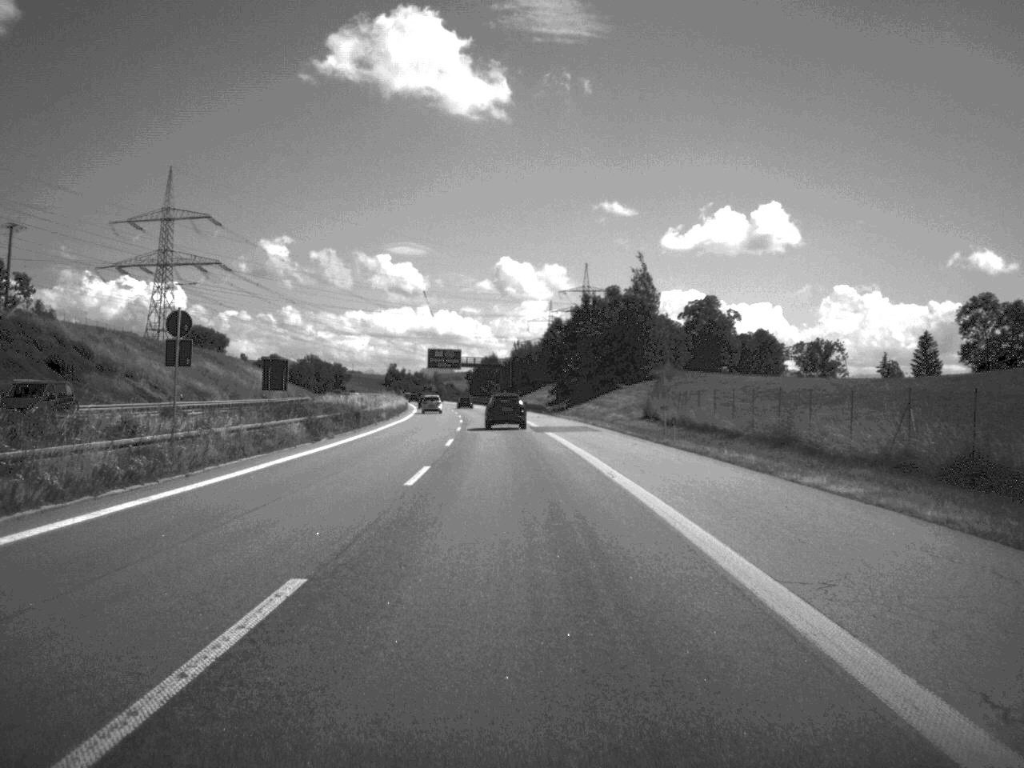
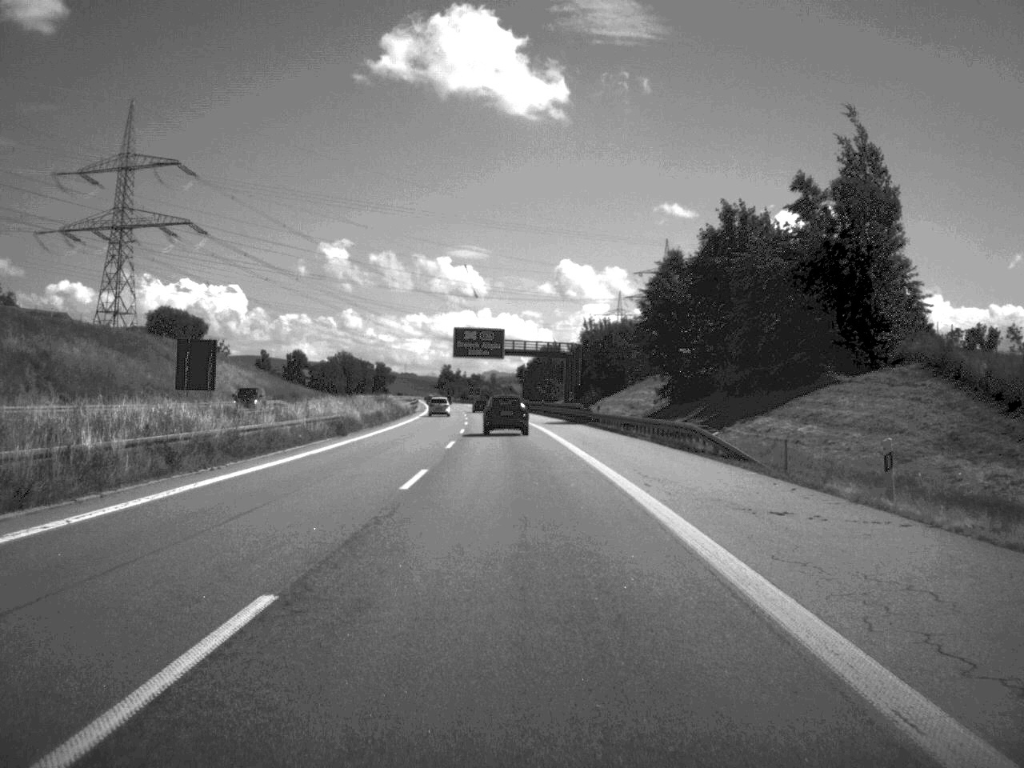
(-1.8, +71.6) m; -3°
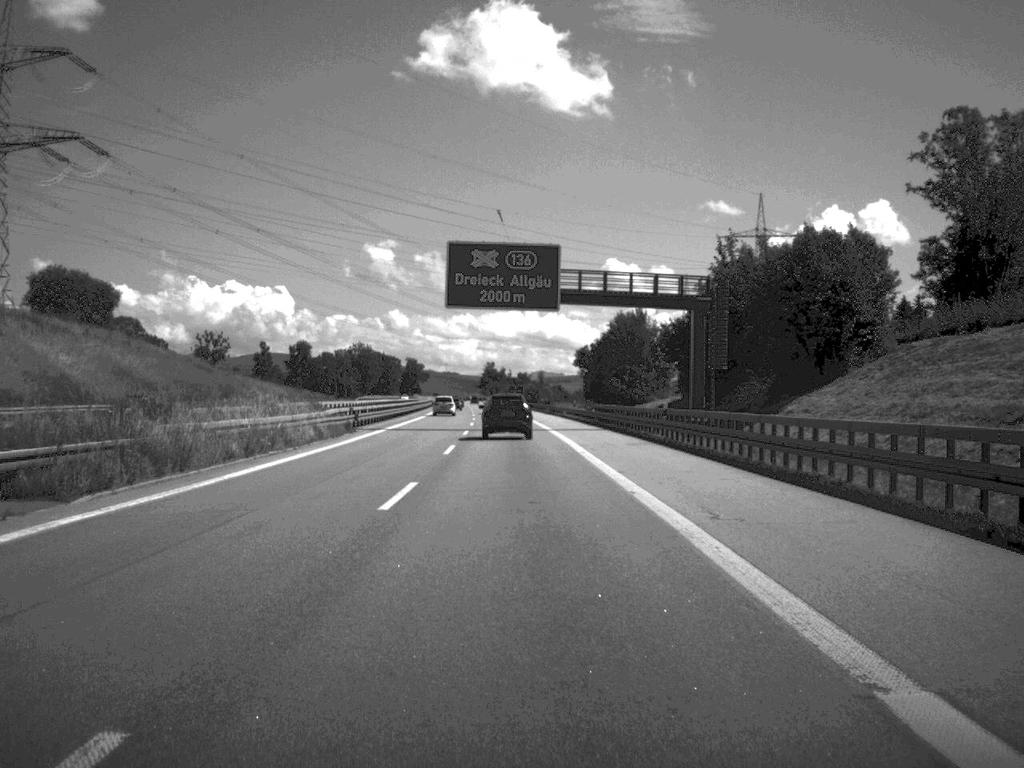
(-1.7, +75.0) m; -2°
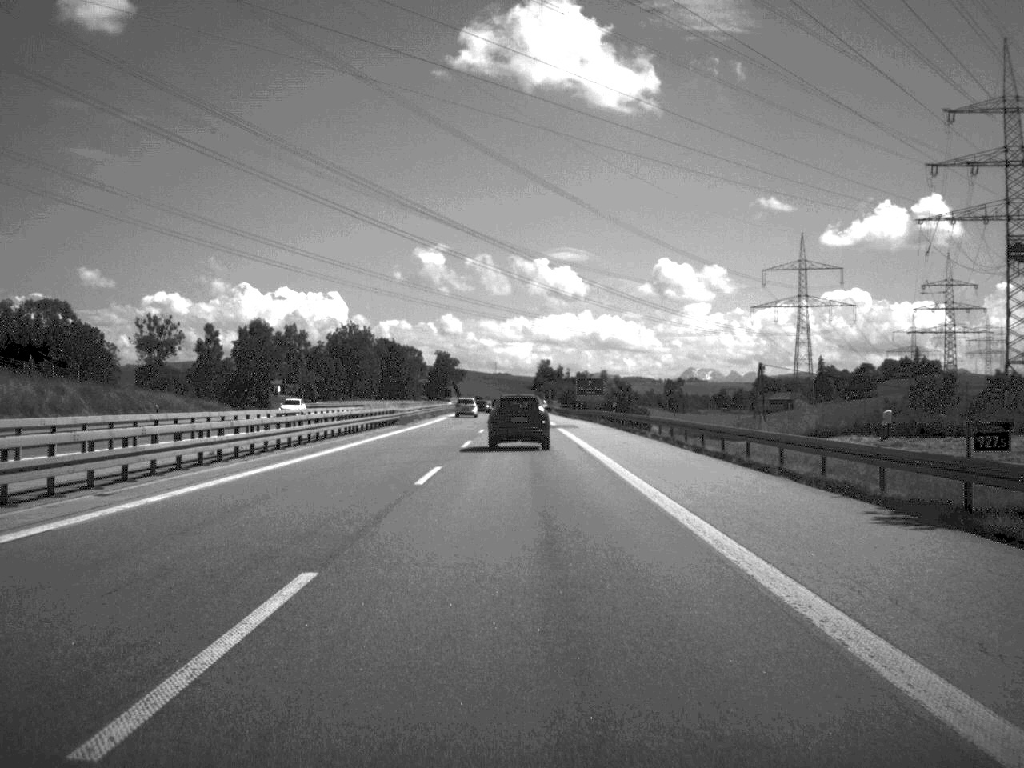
(-3.2, +118.2) m; -3°
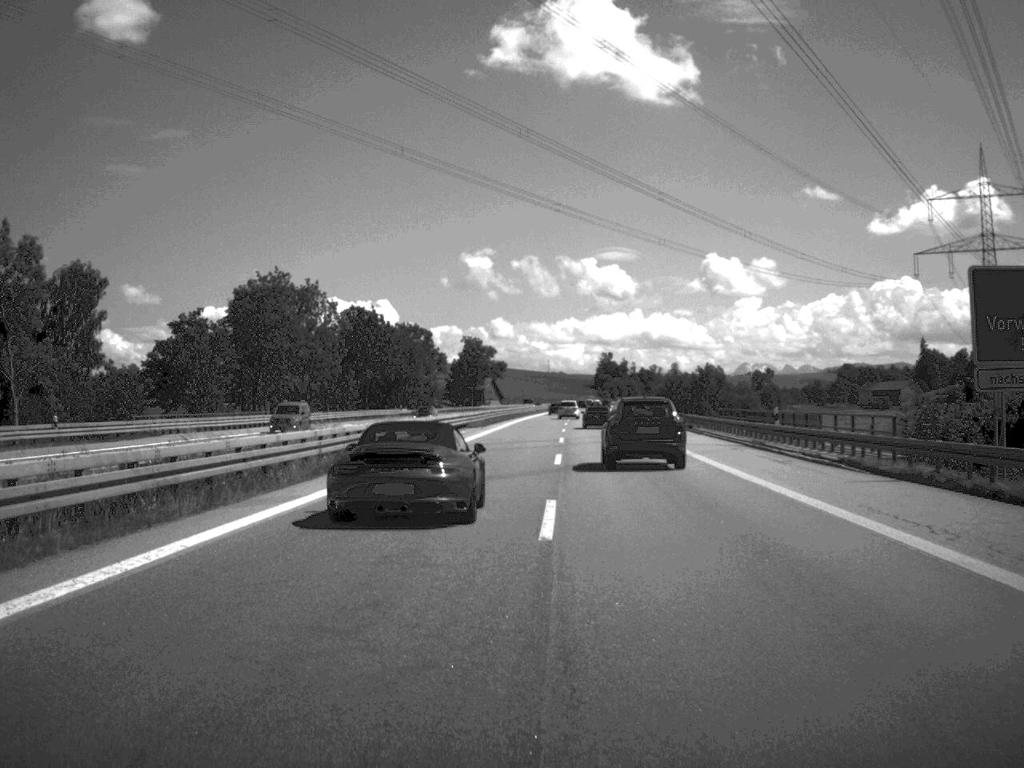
(-2.6, +115.0) m; -3°
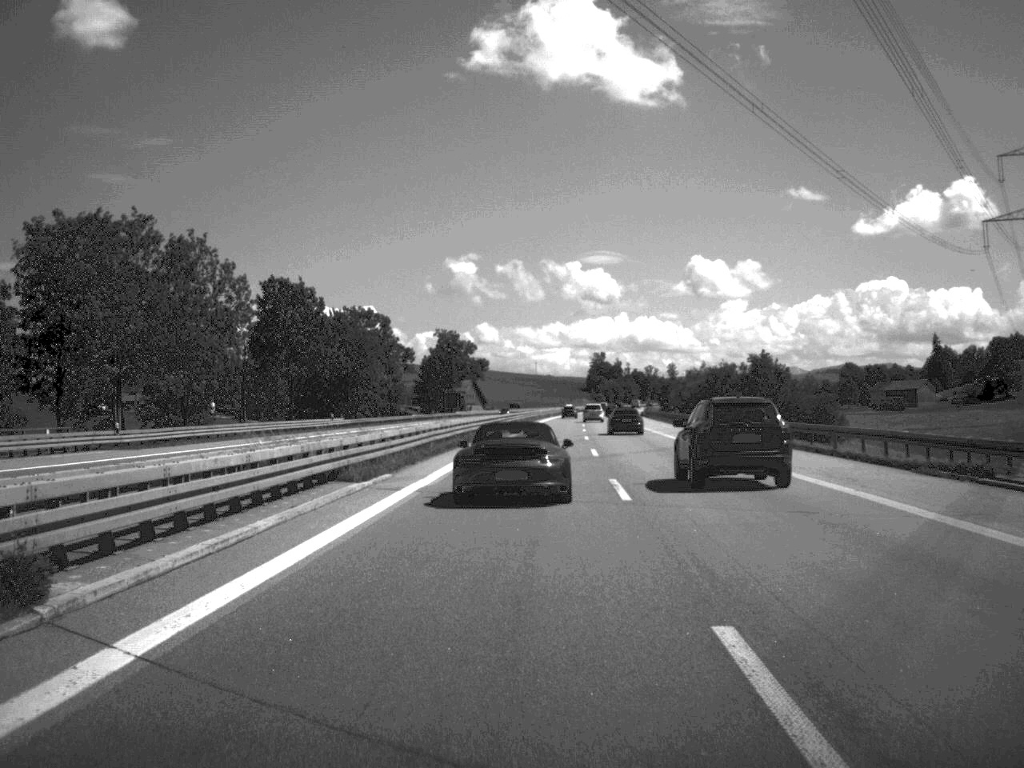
(+0.1, +46.6) m; +1°
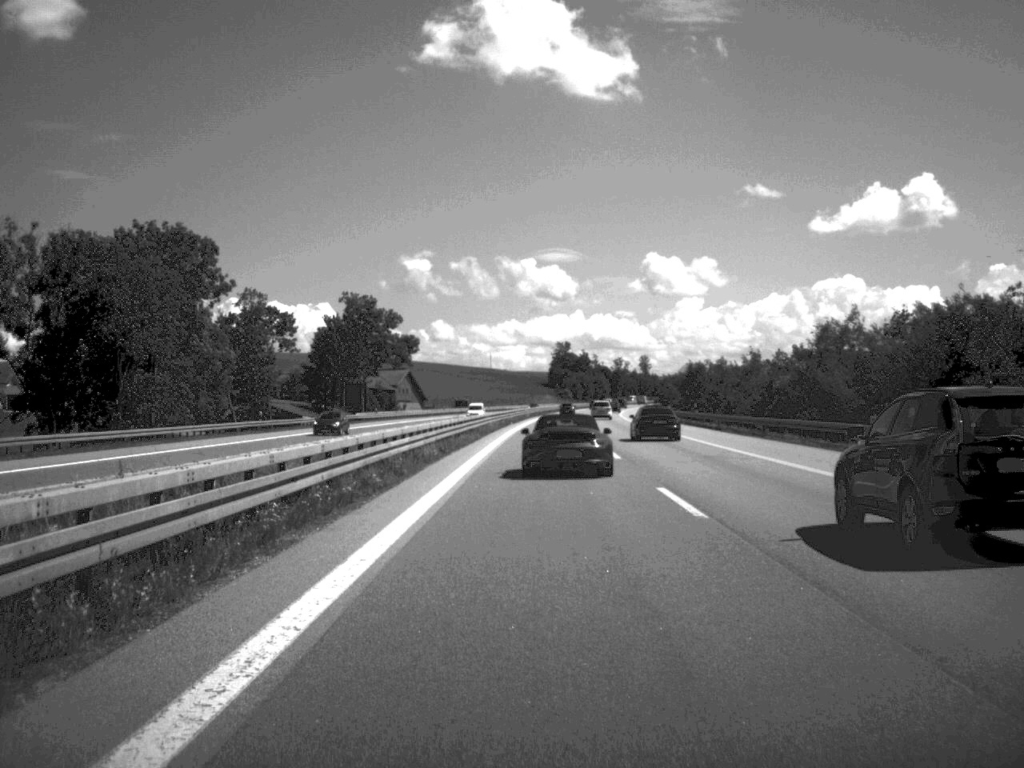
(+1.2, +74.8) m; +2°
